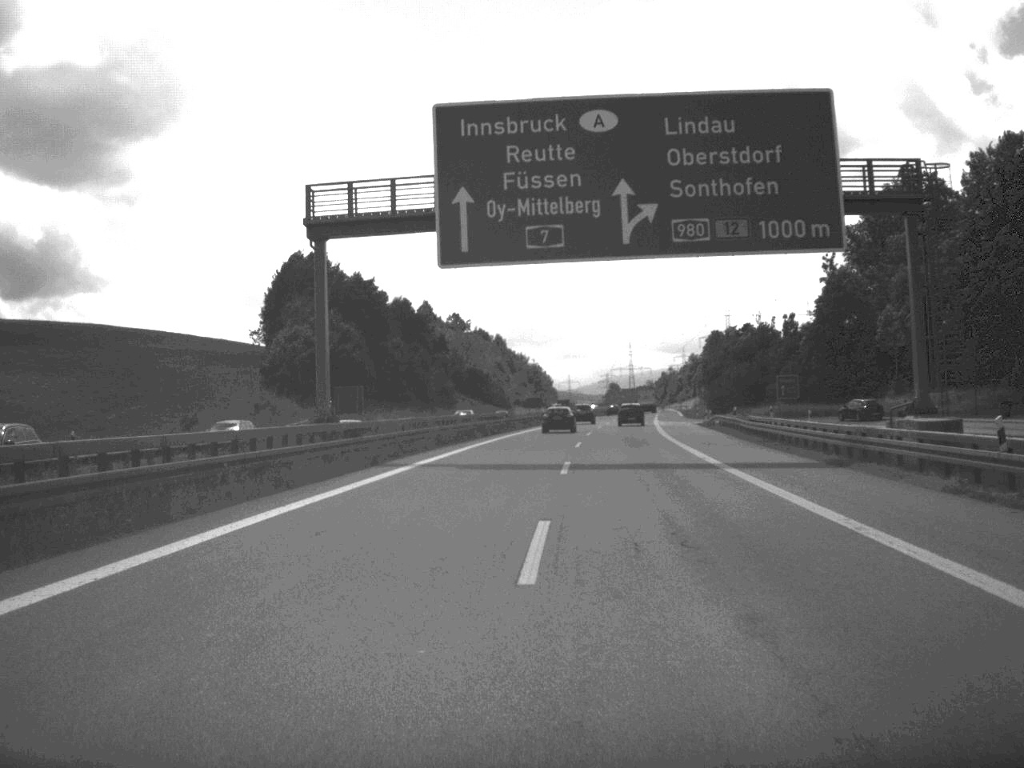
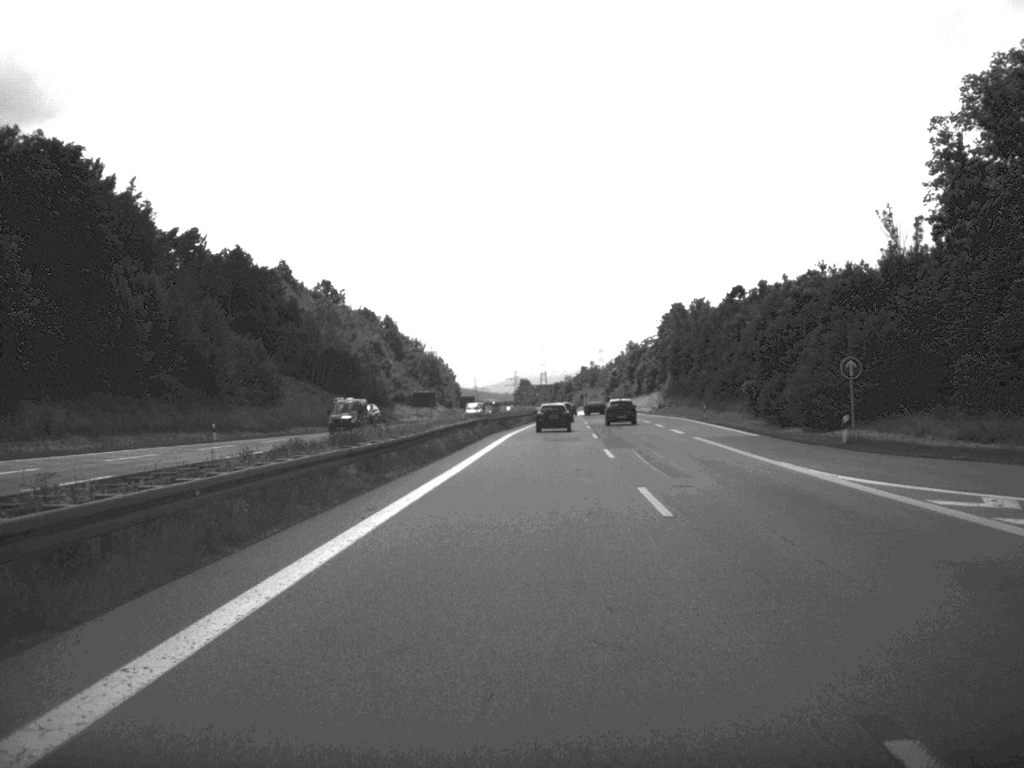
(+2.9, +81.9) m; +4°
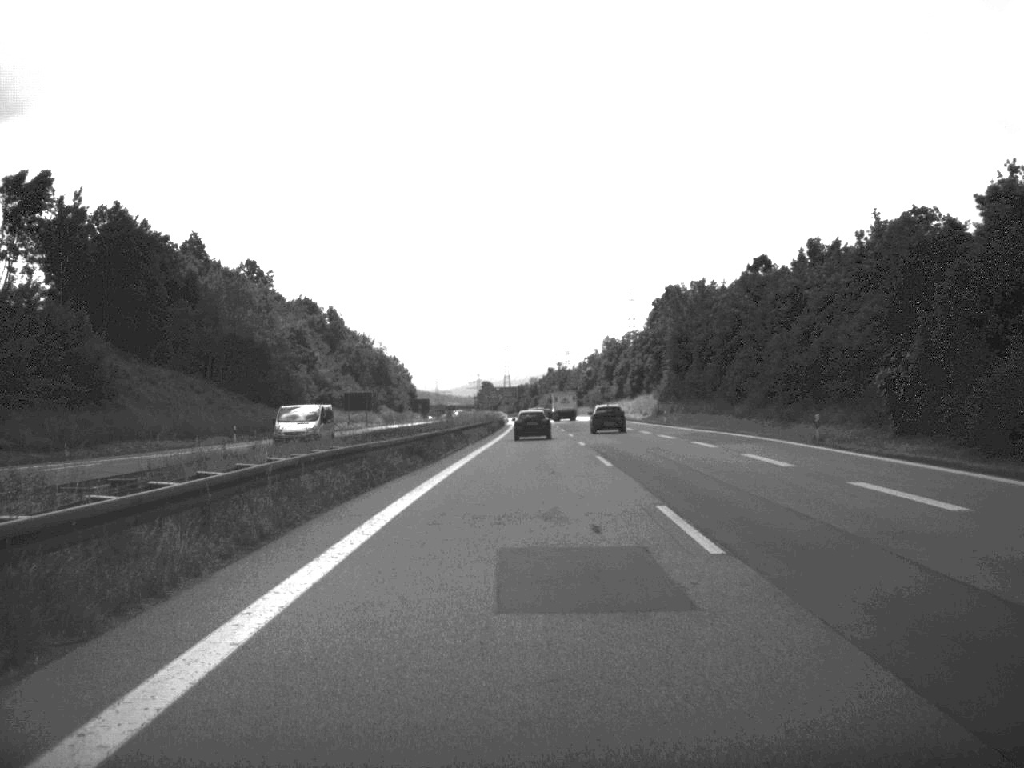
(+0.6, +40.2) m; +1°
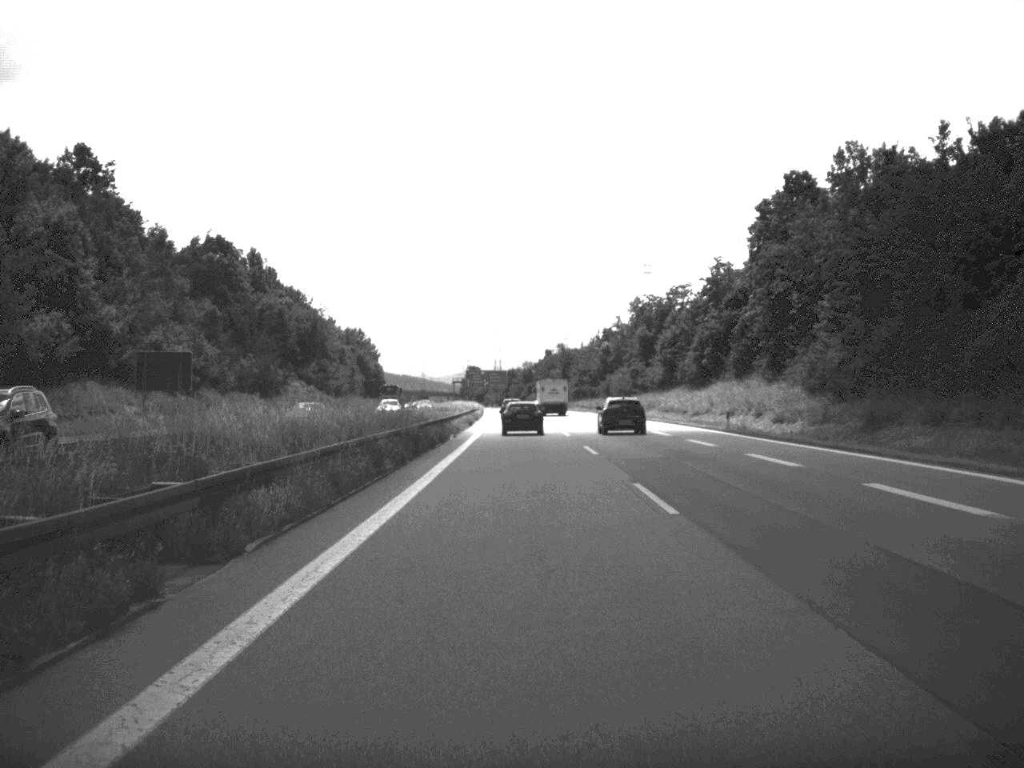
(+0.3, +84.7) m; 0°
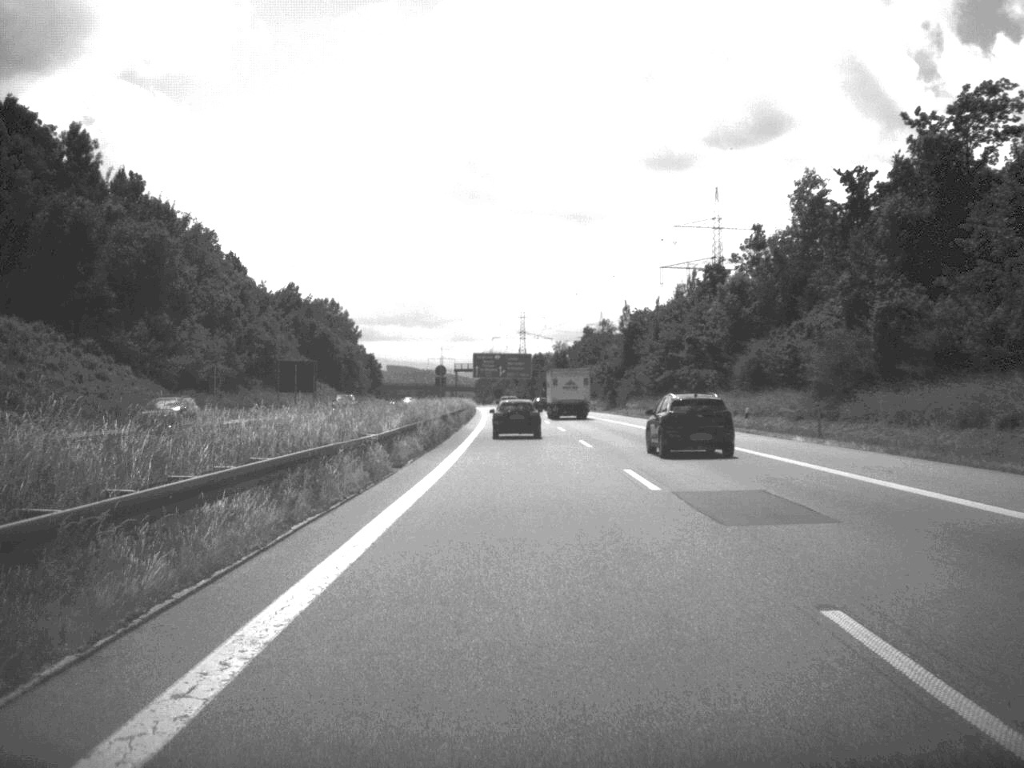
(-1.3, +102.5) m; -1°
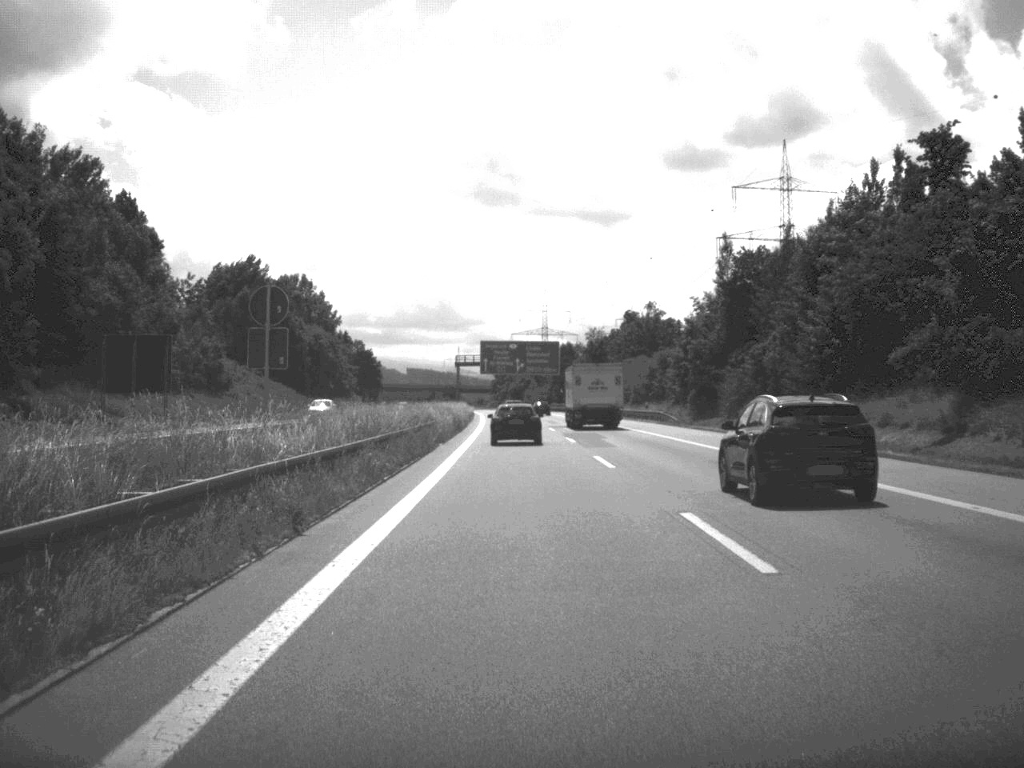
(-0.7, +62.7) m; -1°
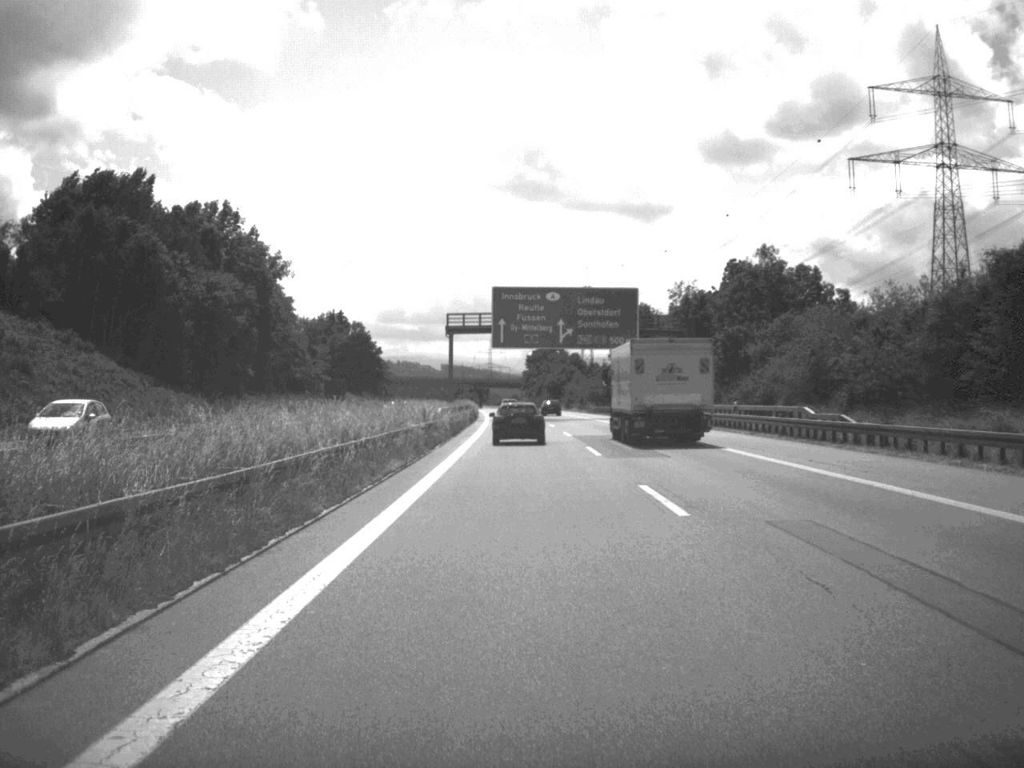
(-1.2, +82.7) m; -2°
